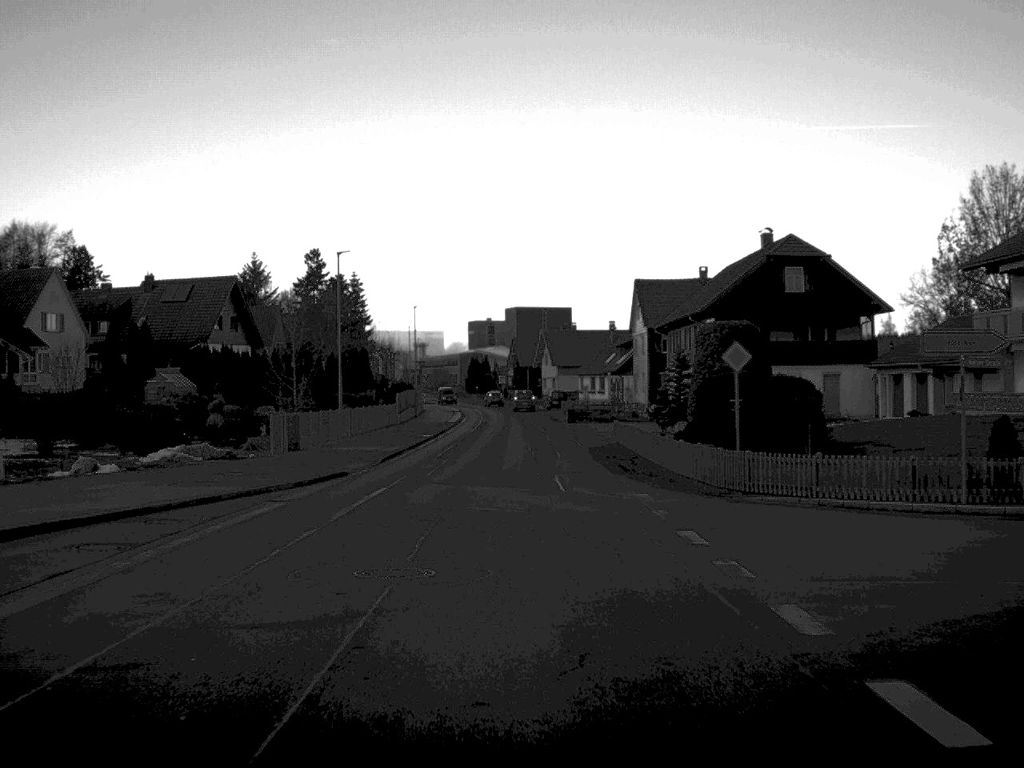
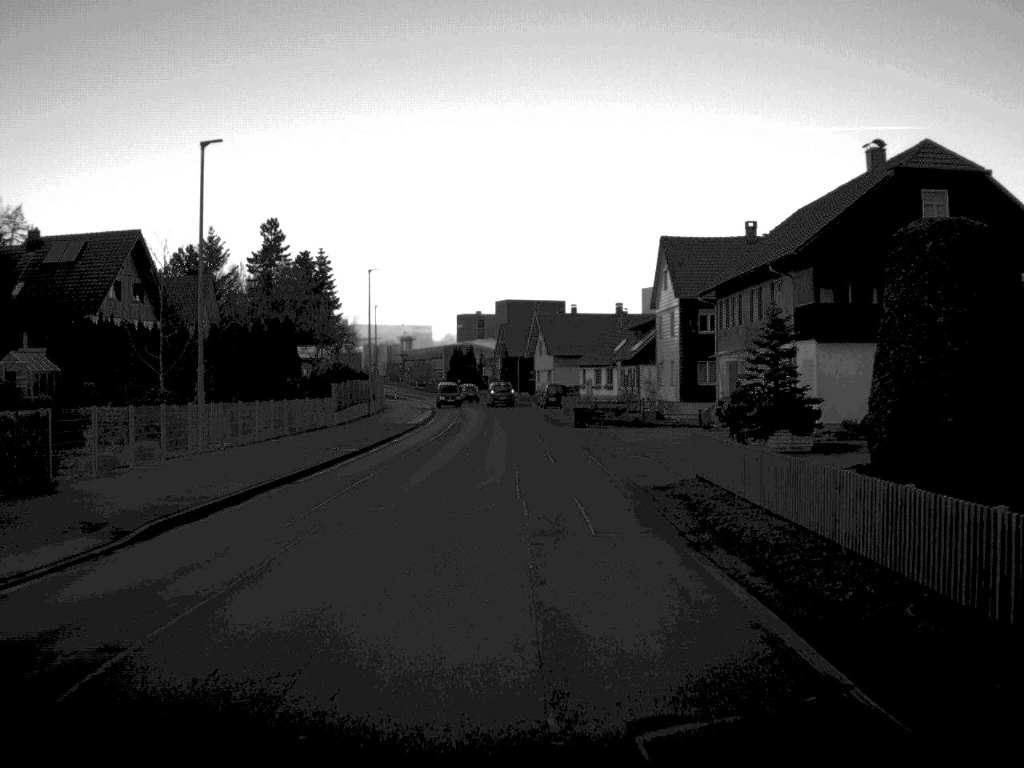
(+0.1, +23.5) m; 0°
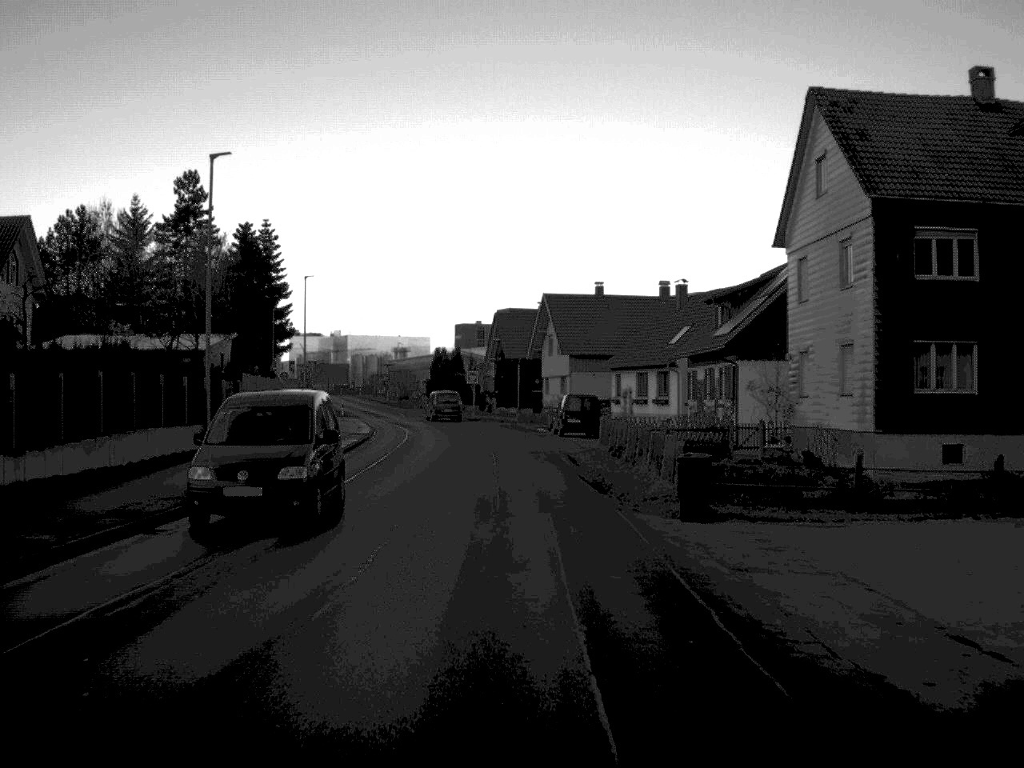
(0.0, +37.8) m; 0°
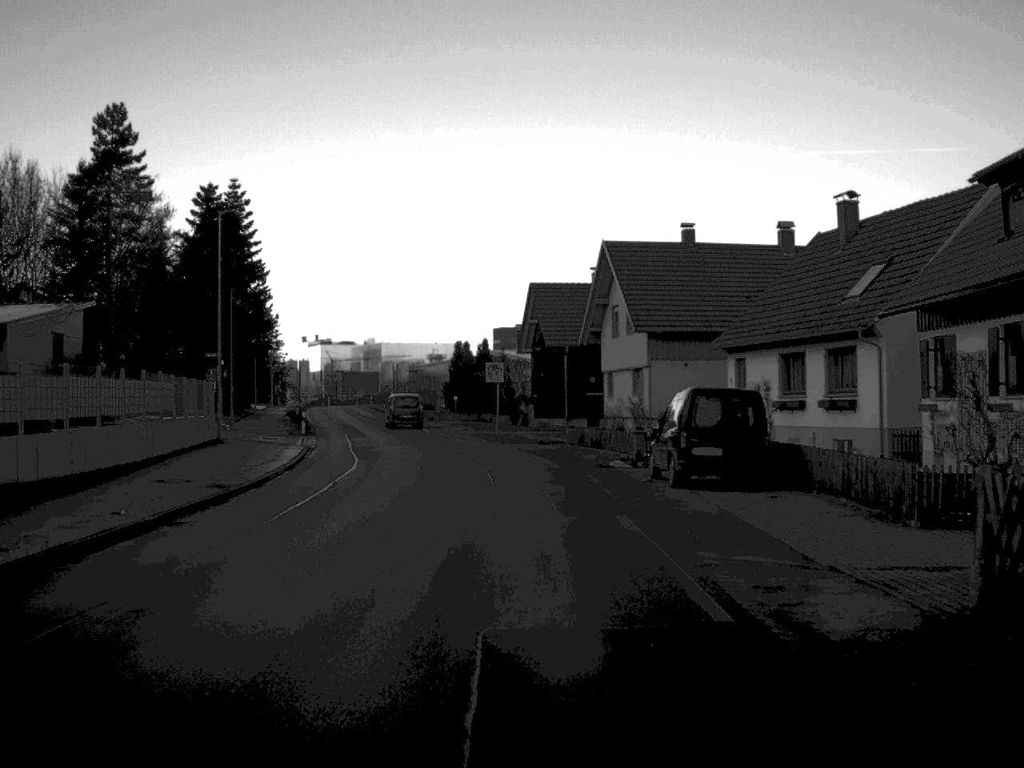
(-0.4, +29.5) m; -2°
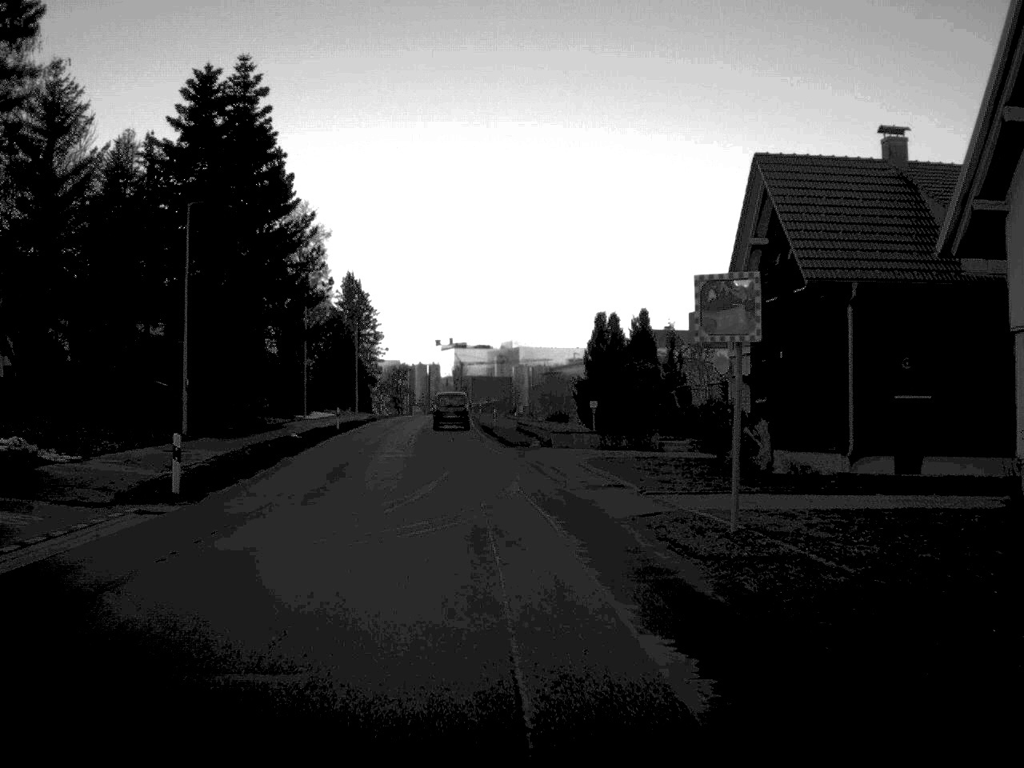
(-1.8, +37.7) m; -7°
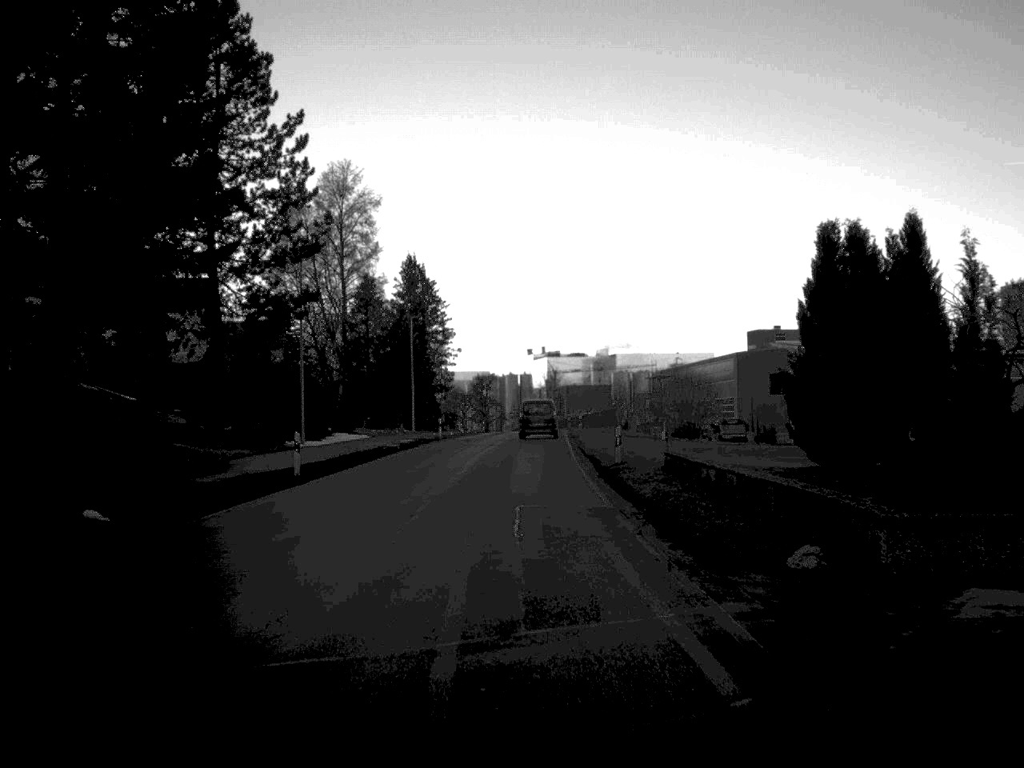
(-1.3, +31.2) m; -4°
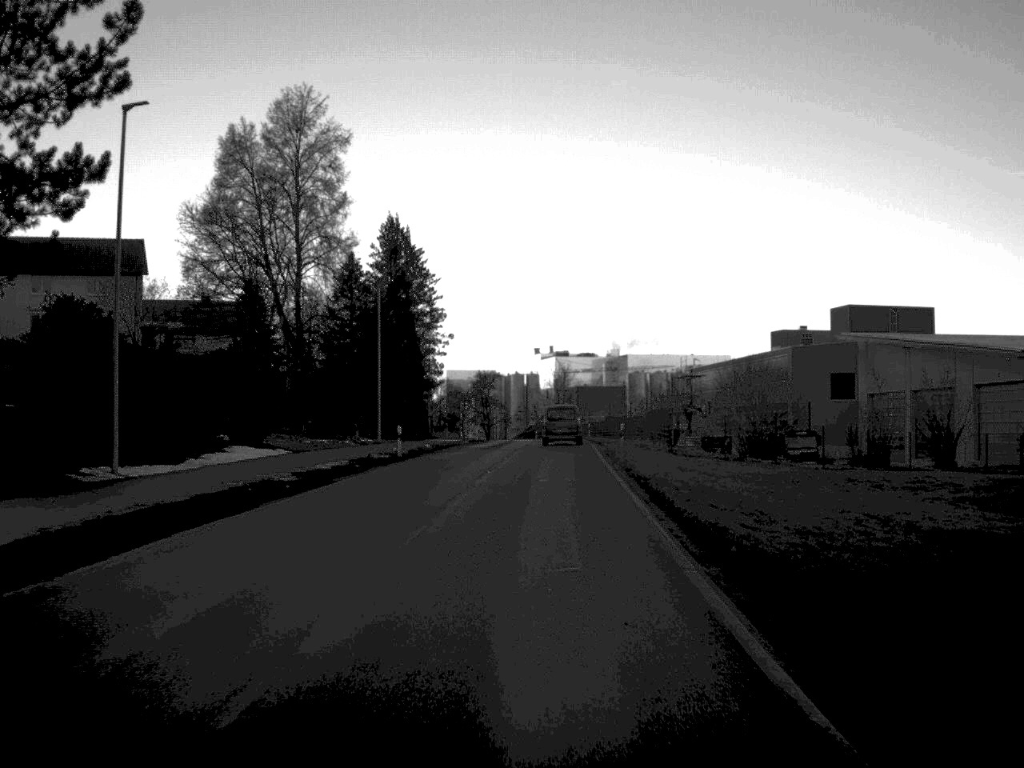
(-0.1, +25.1) m; 0°
